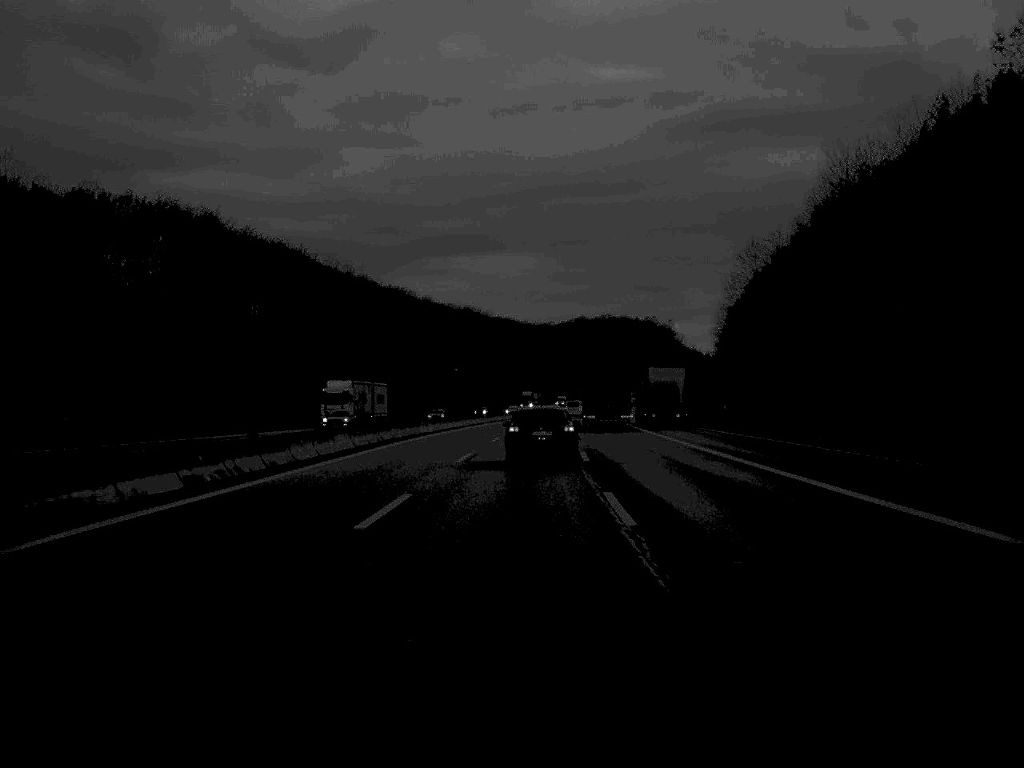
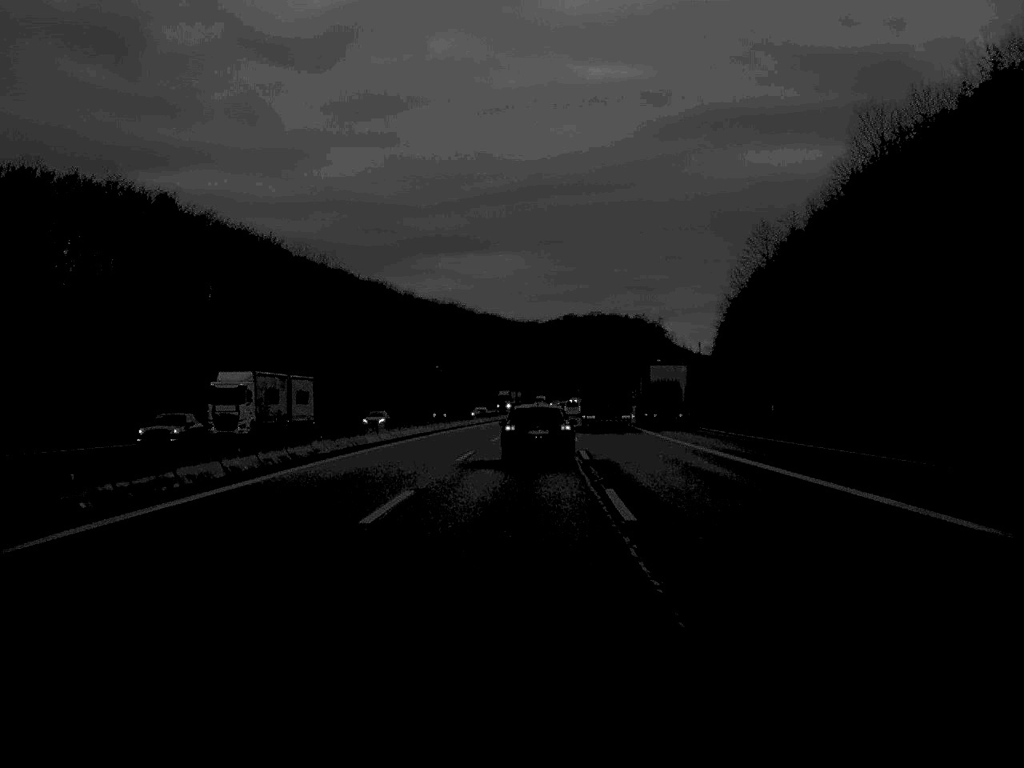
(+0.1, +17.4) m; +1°
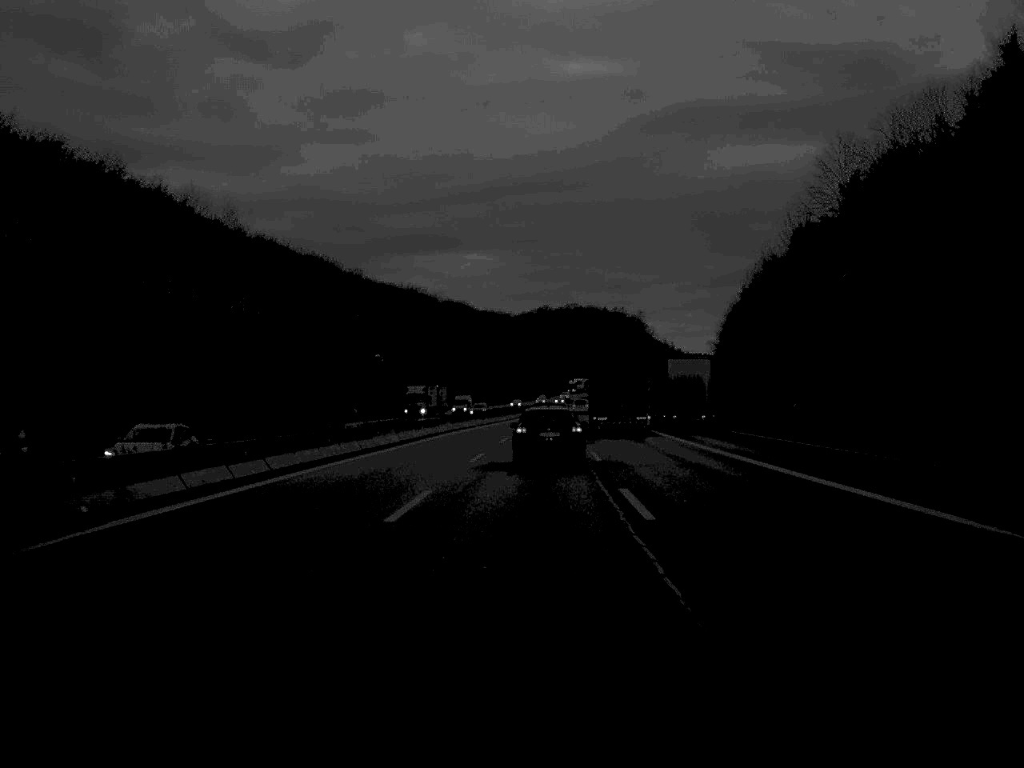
(+0.5, +52.7) m; +1°
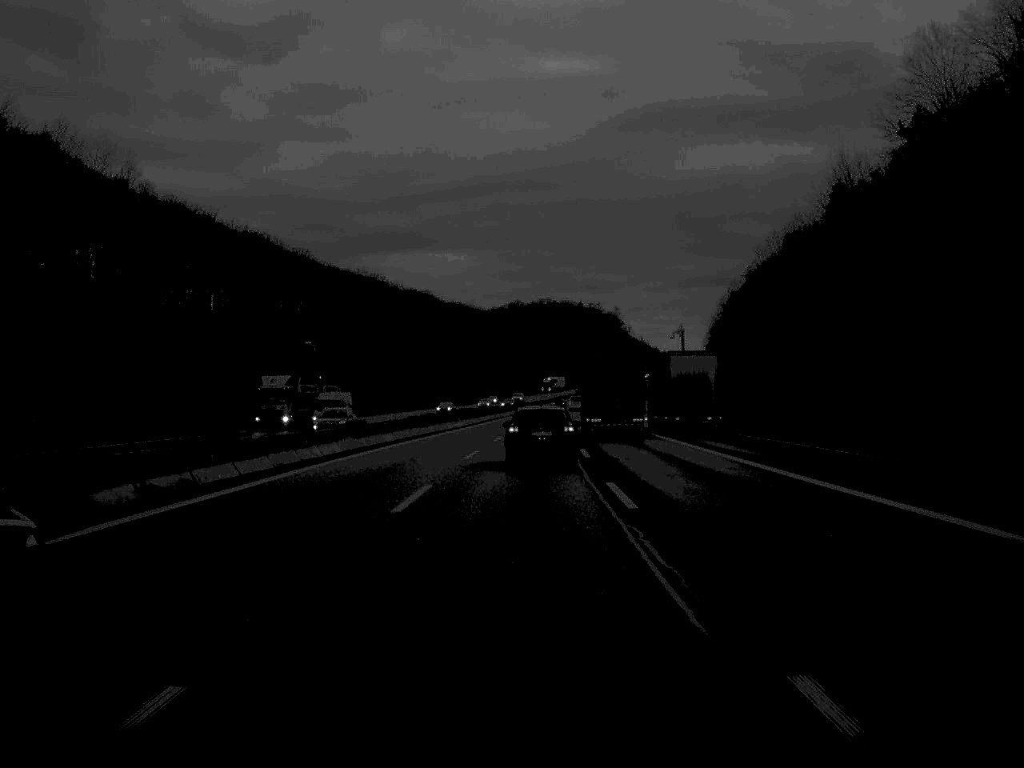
(+0.4, +33.8) m; +1°
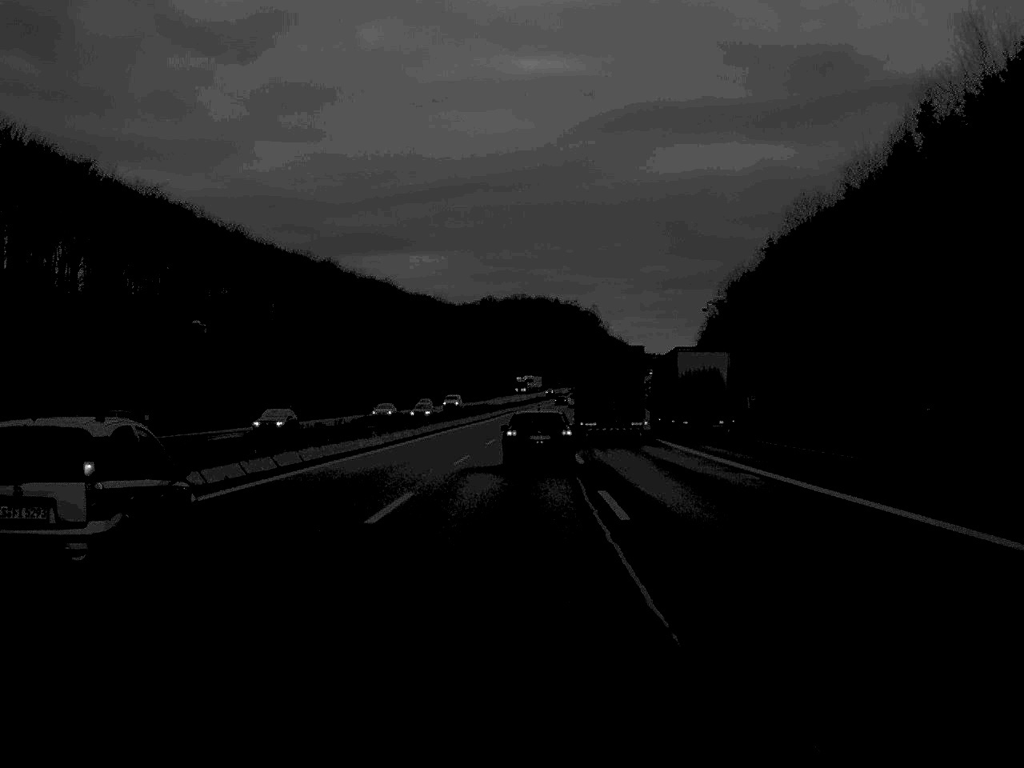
(+0.4, +36.9) m; +1°
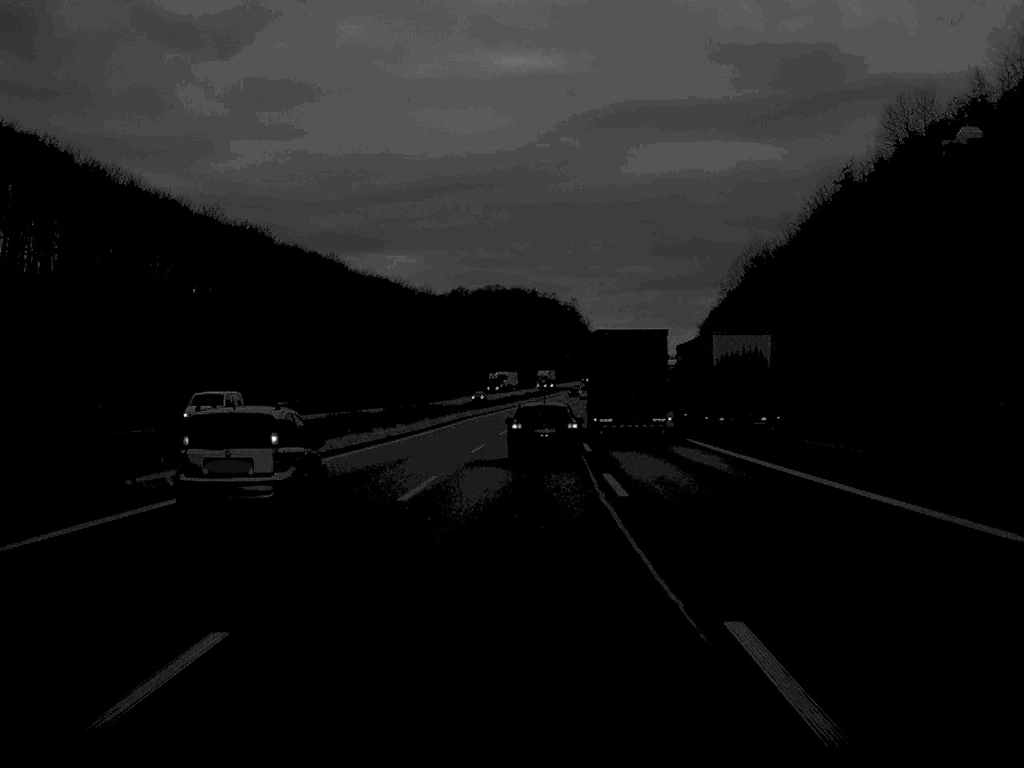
(+0.4, +50.2) m; +1°
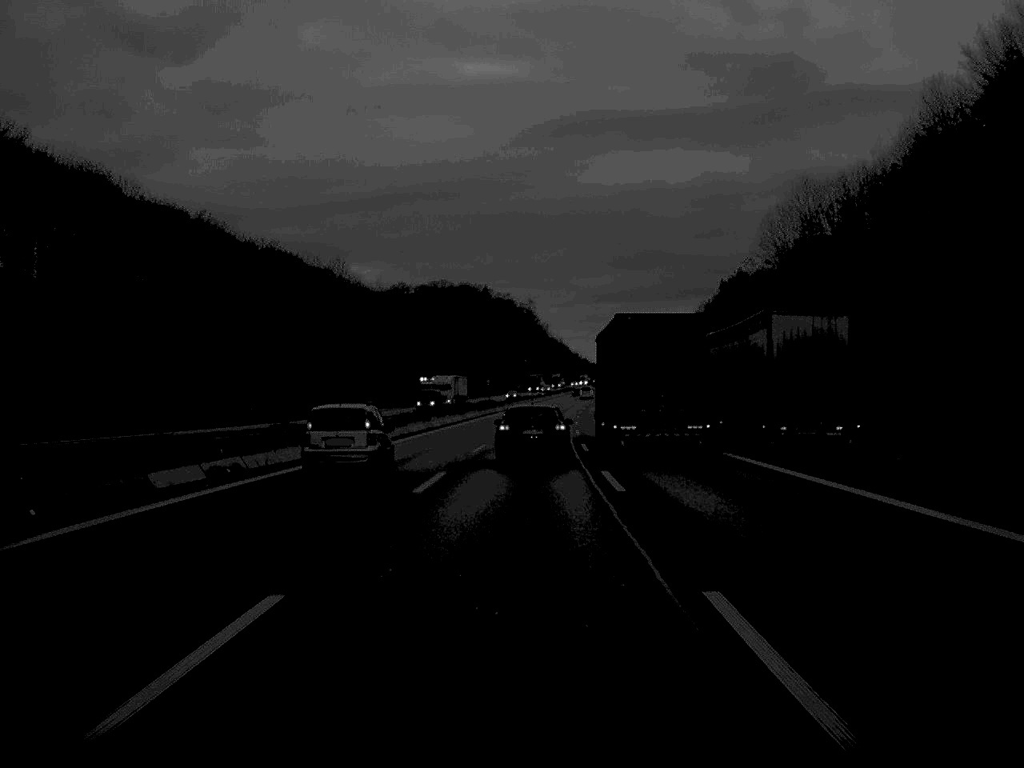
(+1.3, +69.3) m; +2°
